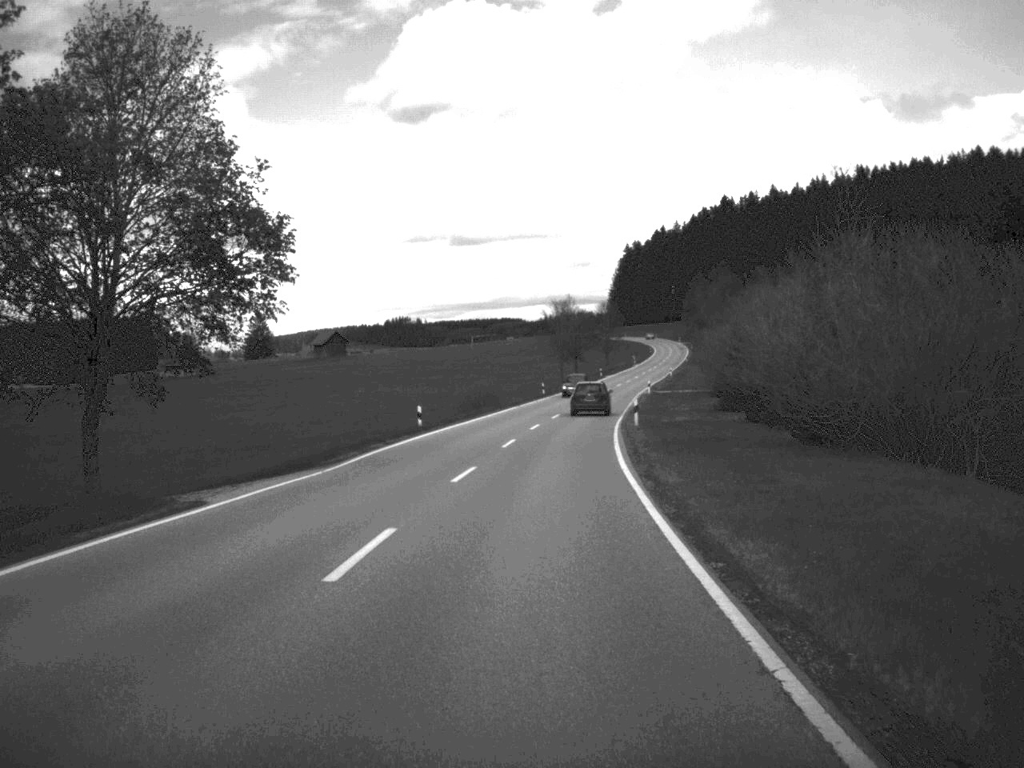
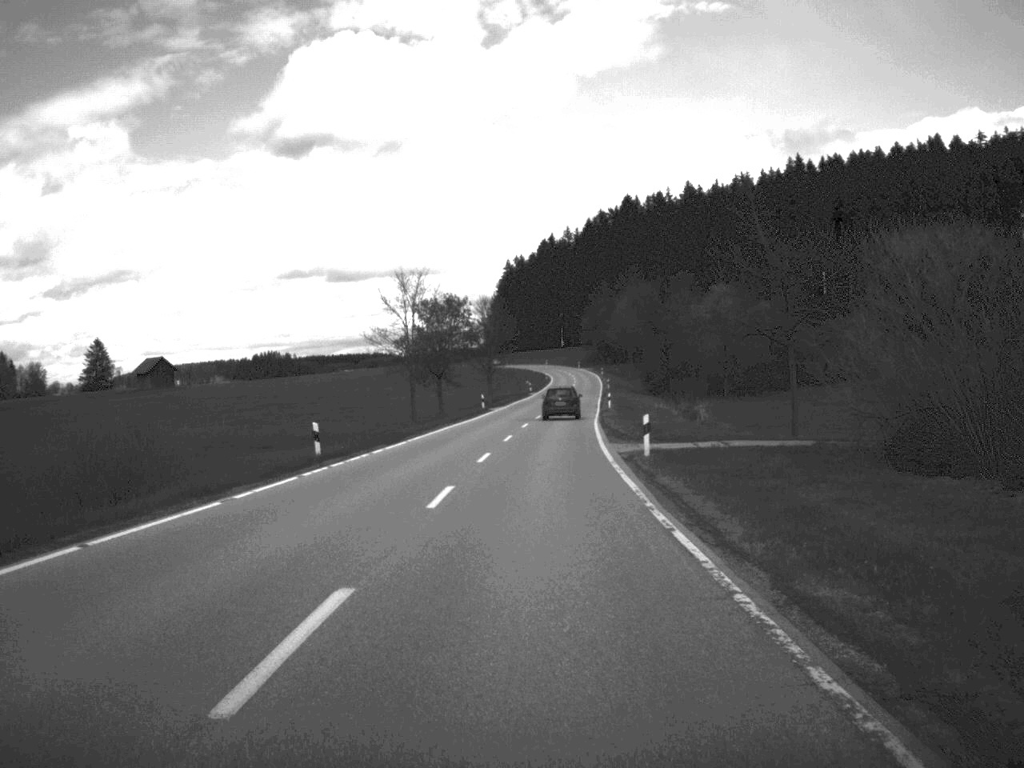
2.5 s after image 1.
(+3.1, +62.9) m; +5°
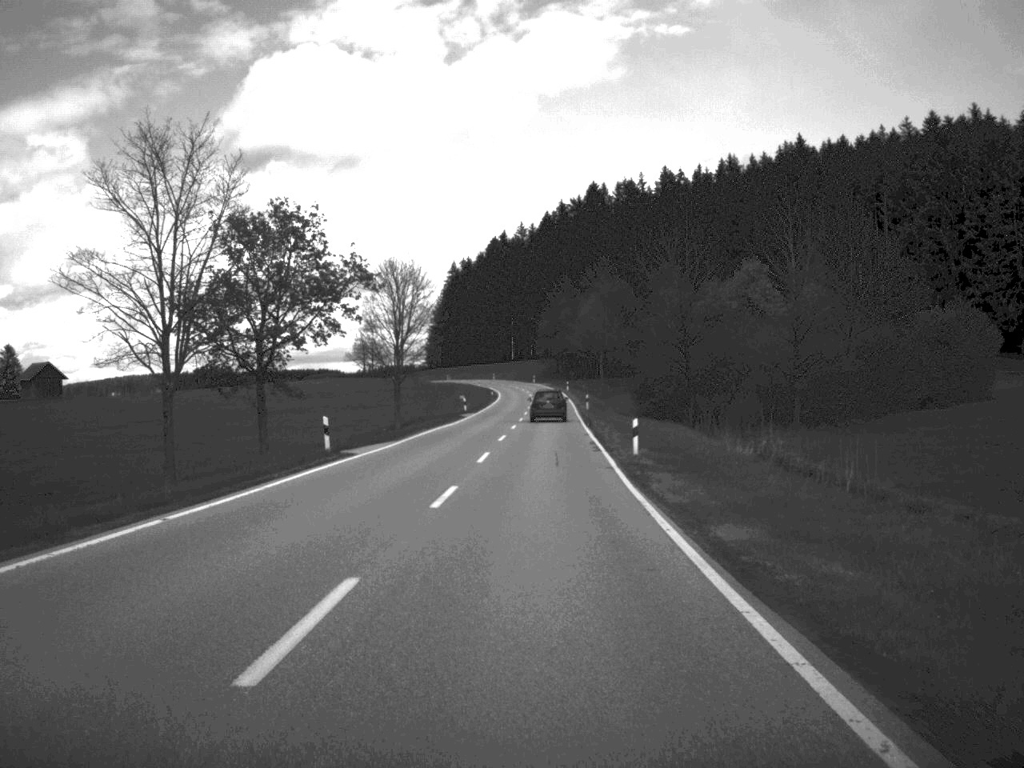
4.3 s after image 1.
(+1.0, +46.2) m; +2°
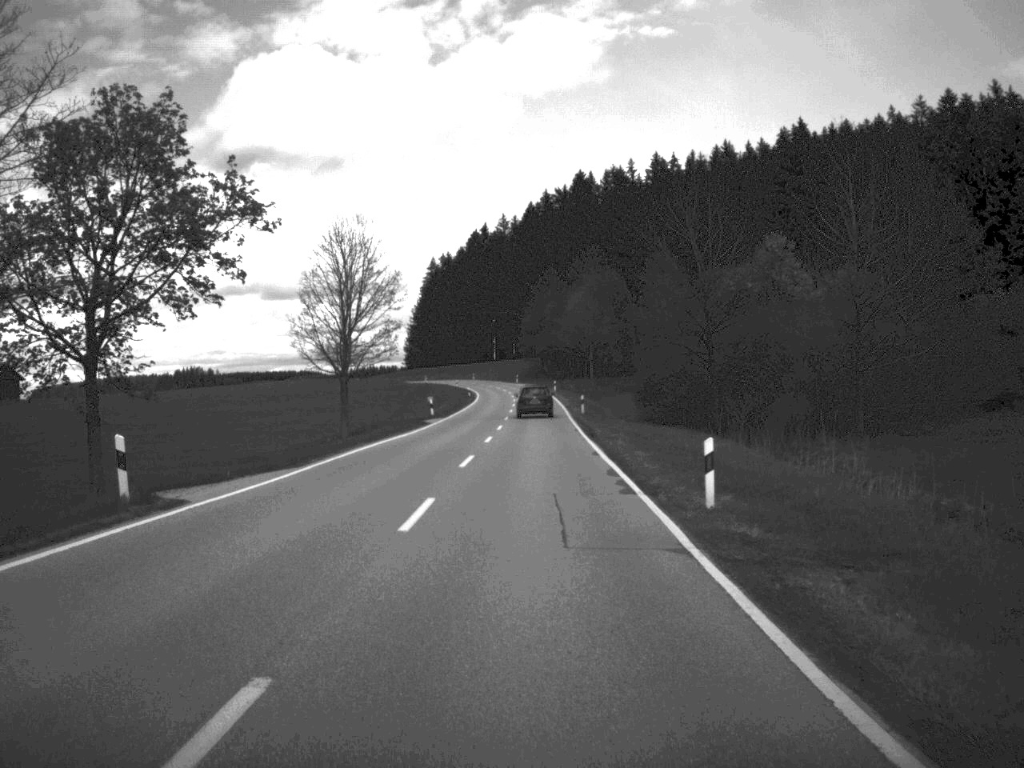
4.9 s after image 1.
(+0.1, +15.3) m; +1°
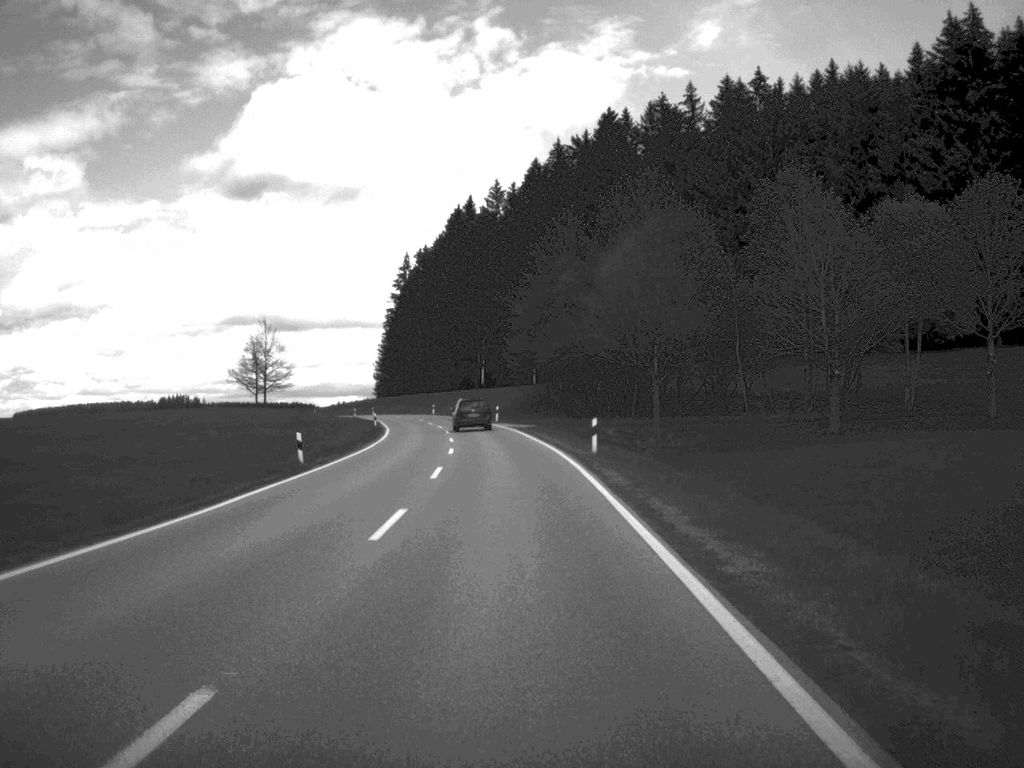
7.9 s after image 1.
(+0.6, +81.9) m; 0°
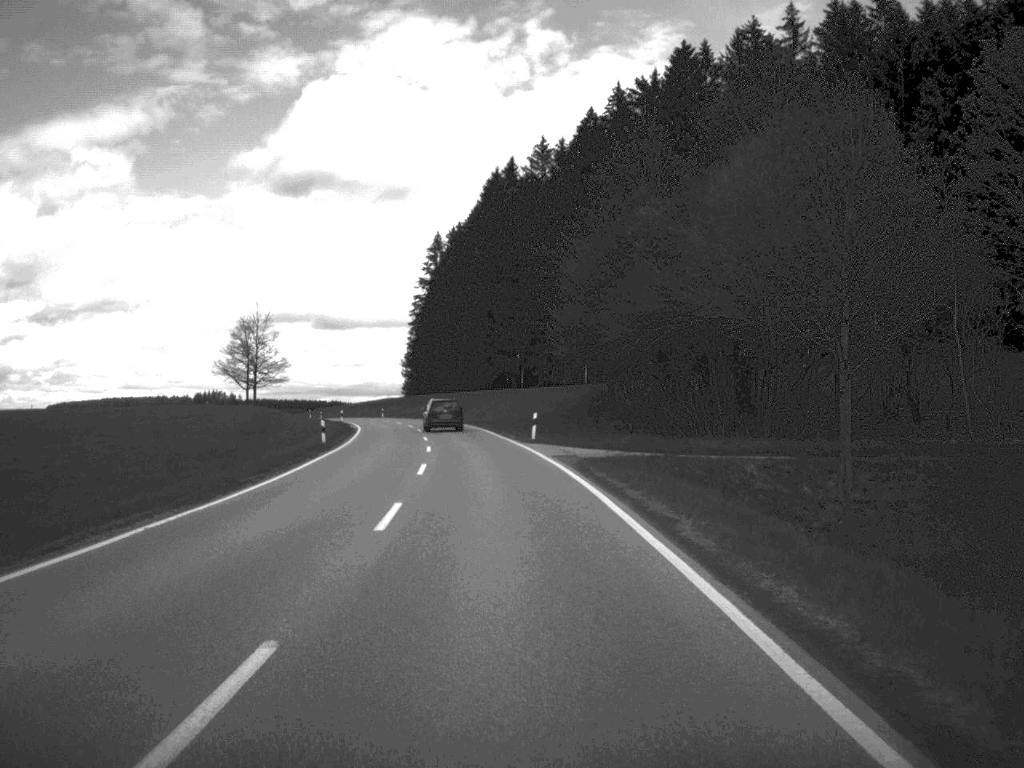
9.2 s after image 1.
(-0.6, +34.1) m; -2°
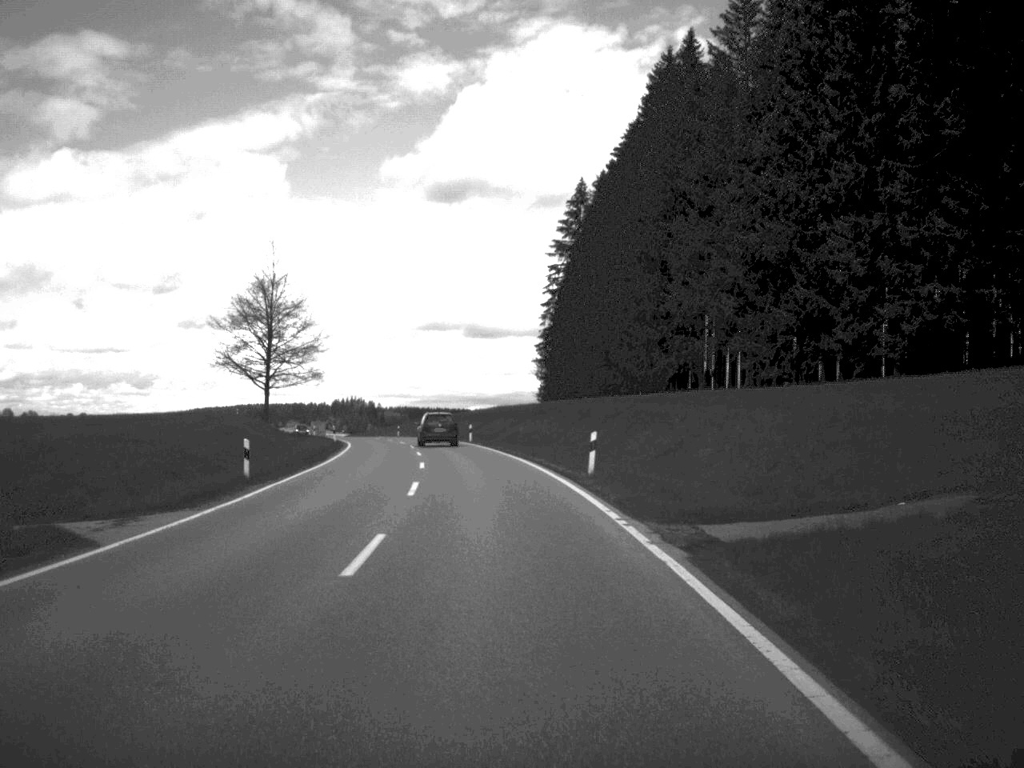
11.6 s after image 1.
(-3.6, +62.7) m; -7°
